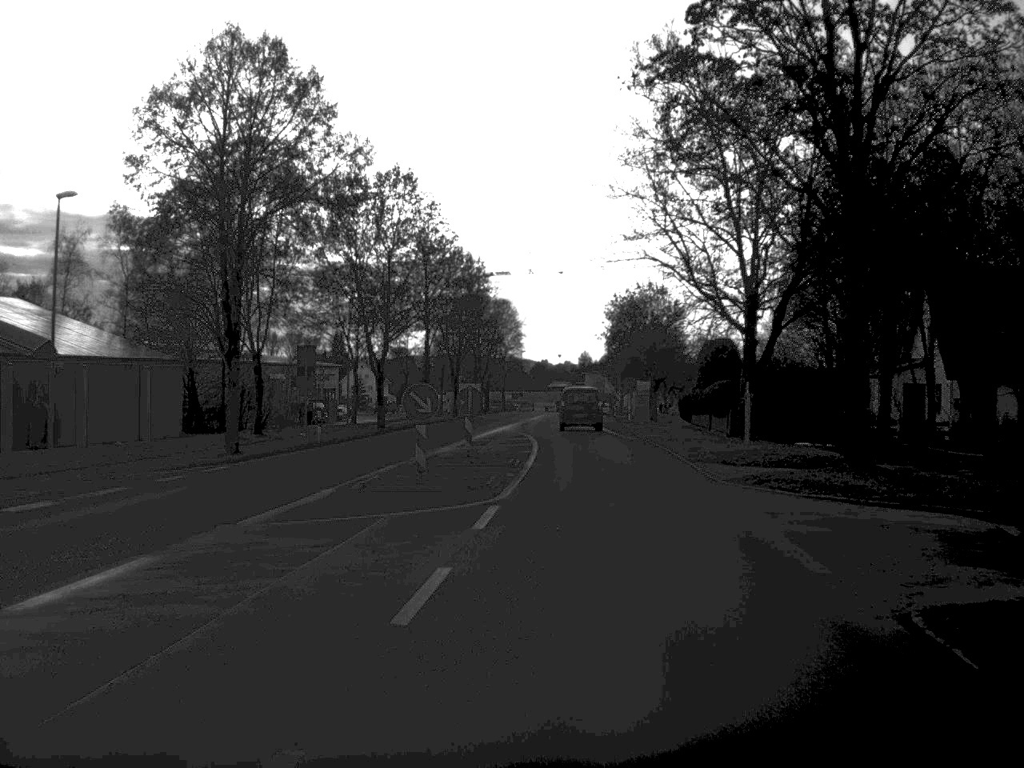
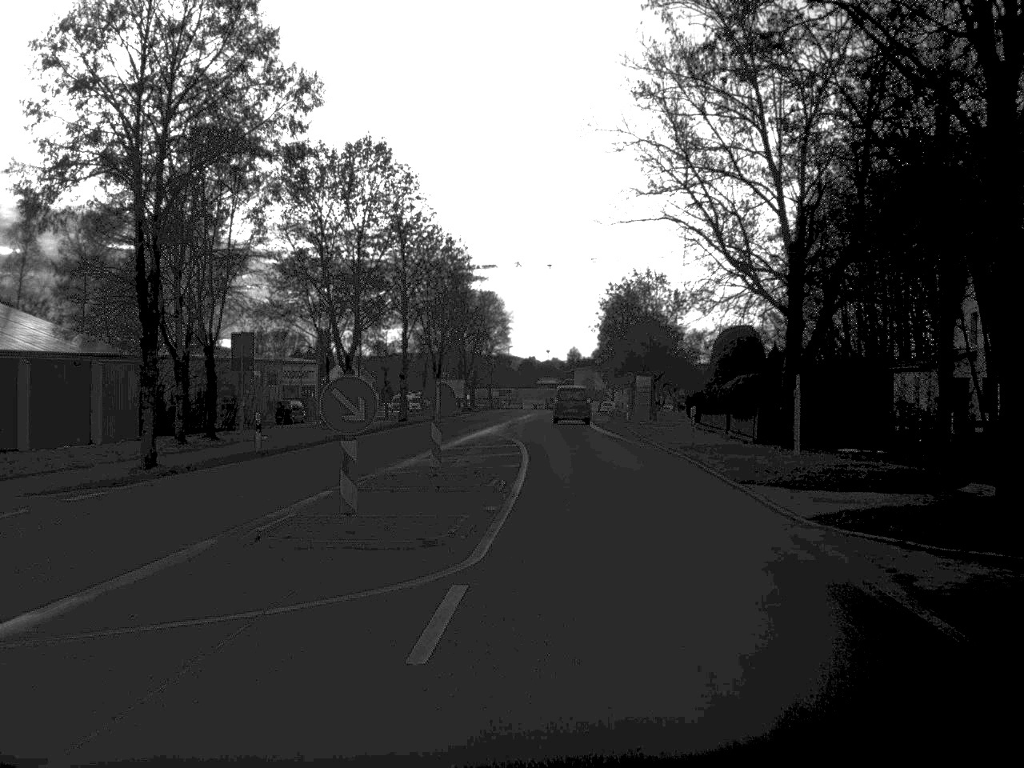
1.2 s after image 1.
(0.0, +7.3) m; +1°
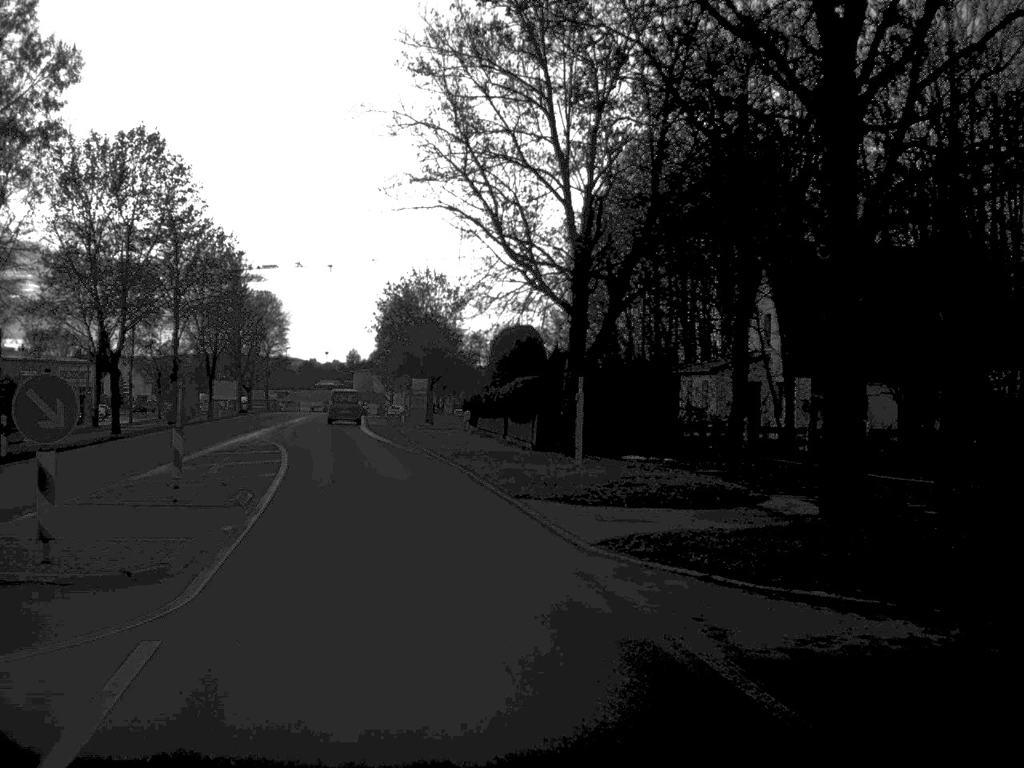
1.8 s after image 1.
(+0.2, +2.2) m; +10°
